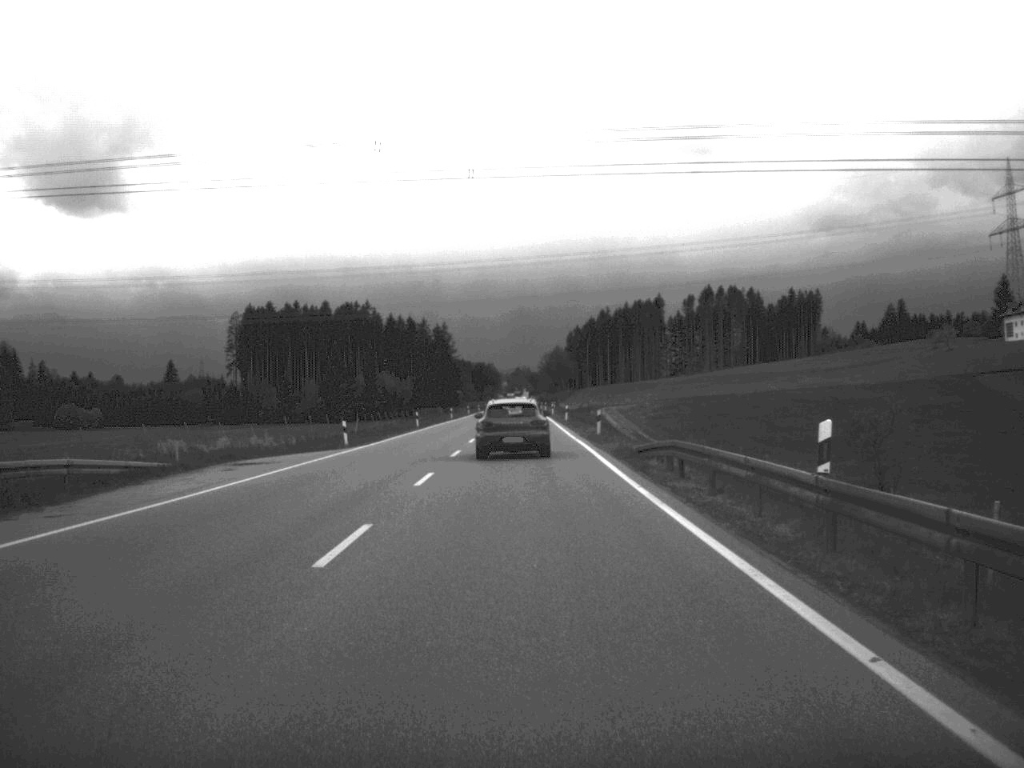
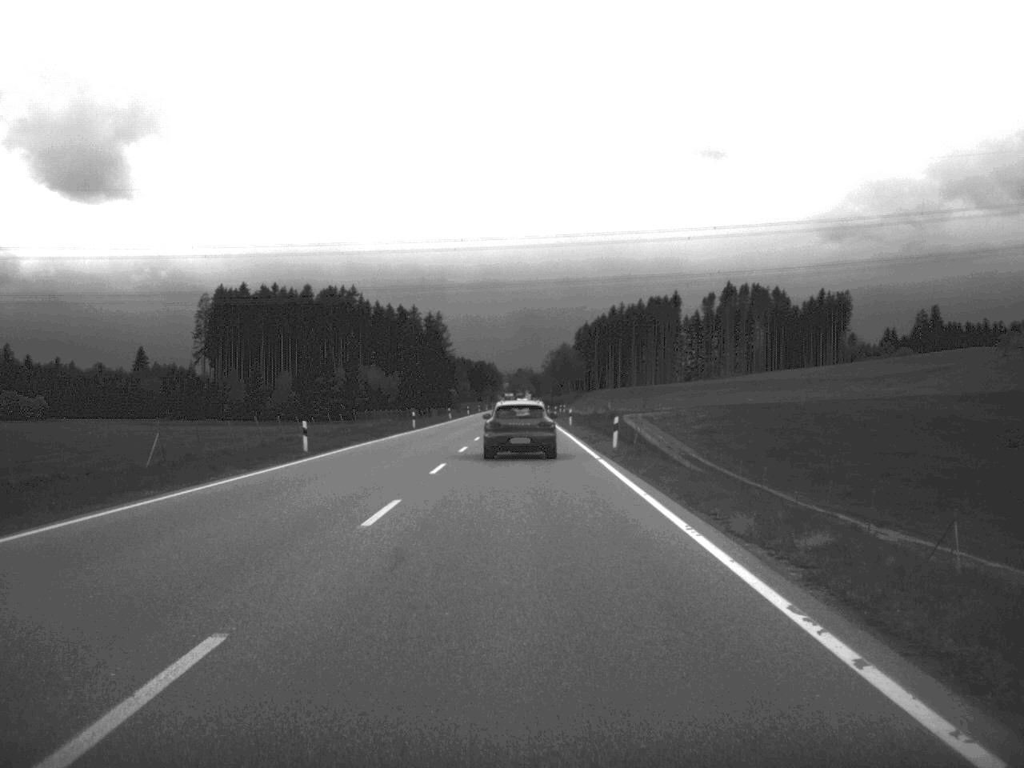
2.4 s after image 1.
(-0.2, +43.7) m; 0°
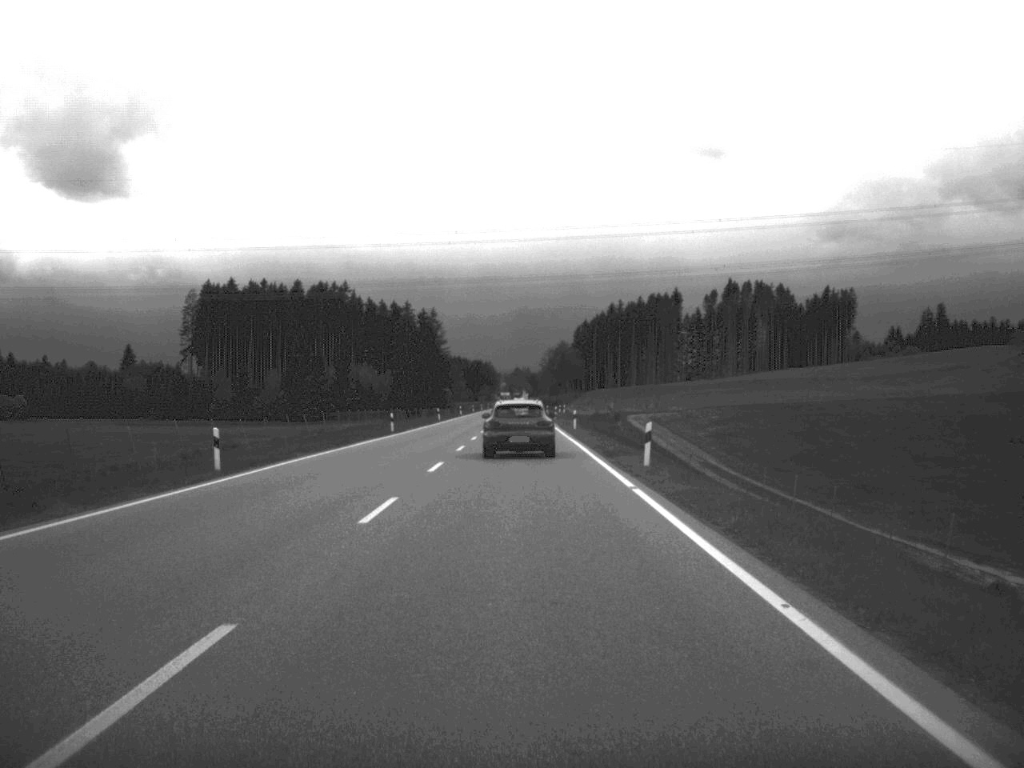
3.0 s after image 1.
(0.0, +11.4) m; 0°
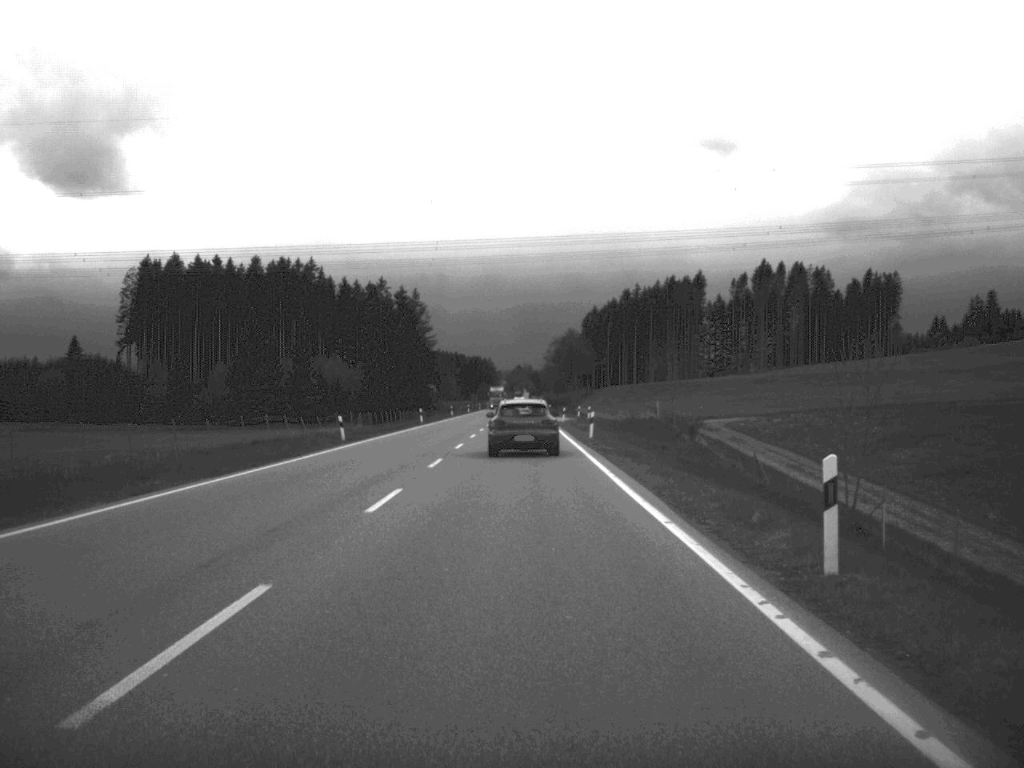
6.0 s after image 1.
(-0.1, +57.4) m; 0°
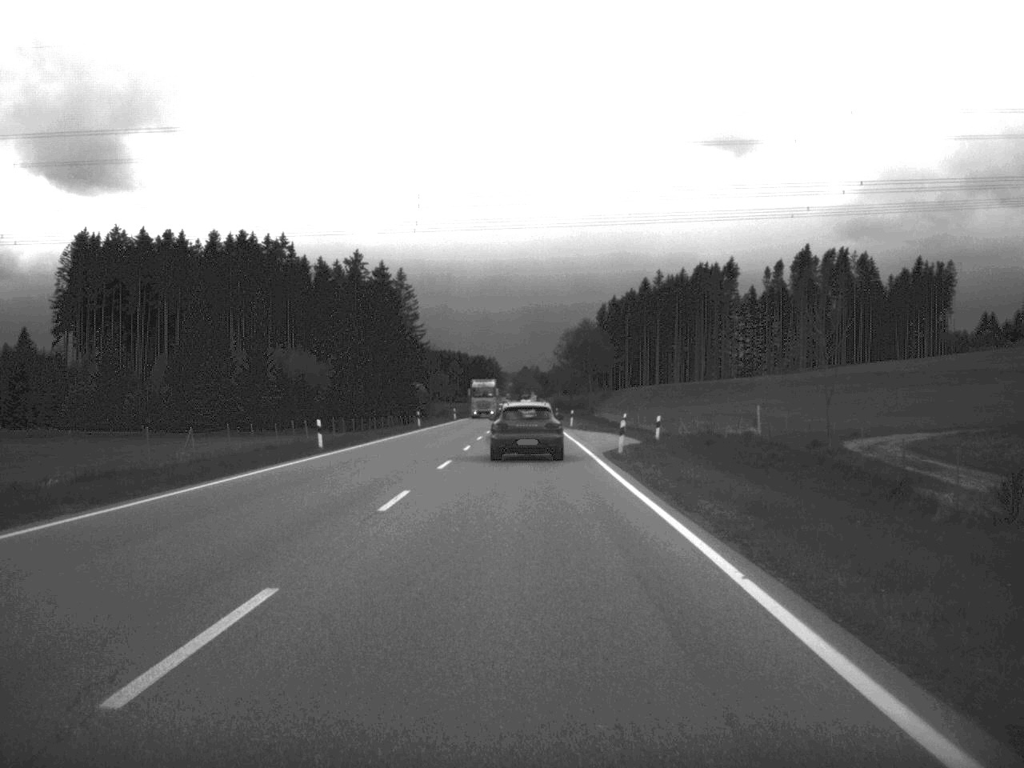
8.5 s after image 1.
(-0.2, +46.6) m; -1°
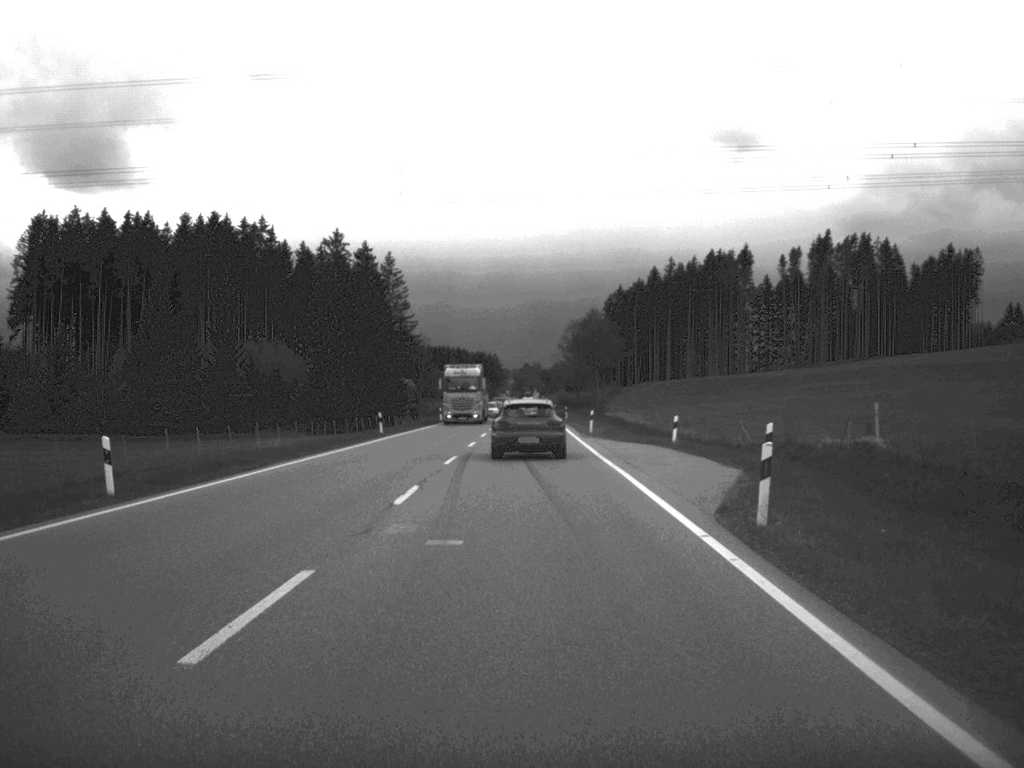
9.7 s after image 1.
(0.0, +22.6) m; 0°
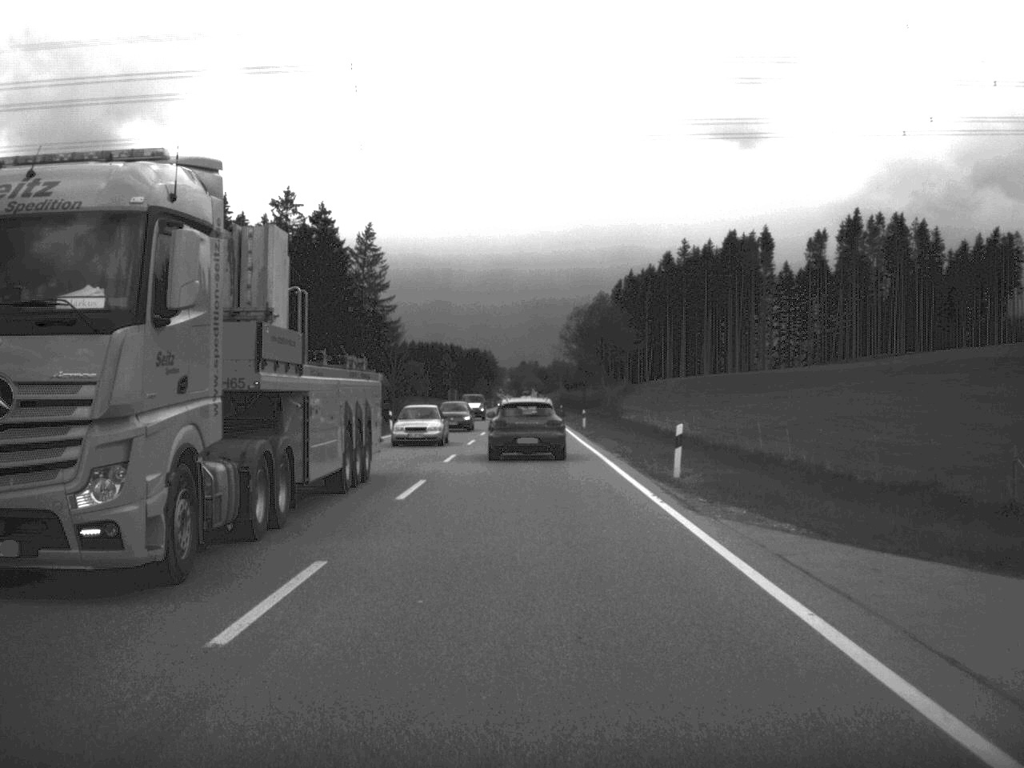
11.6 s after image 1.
(0.0, +34.9) m; 0°
